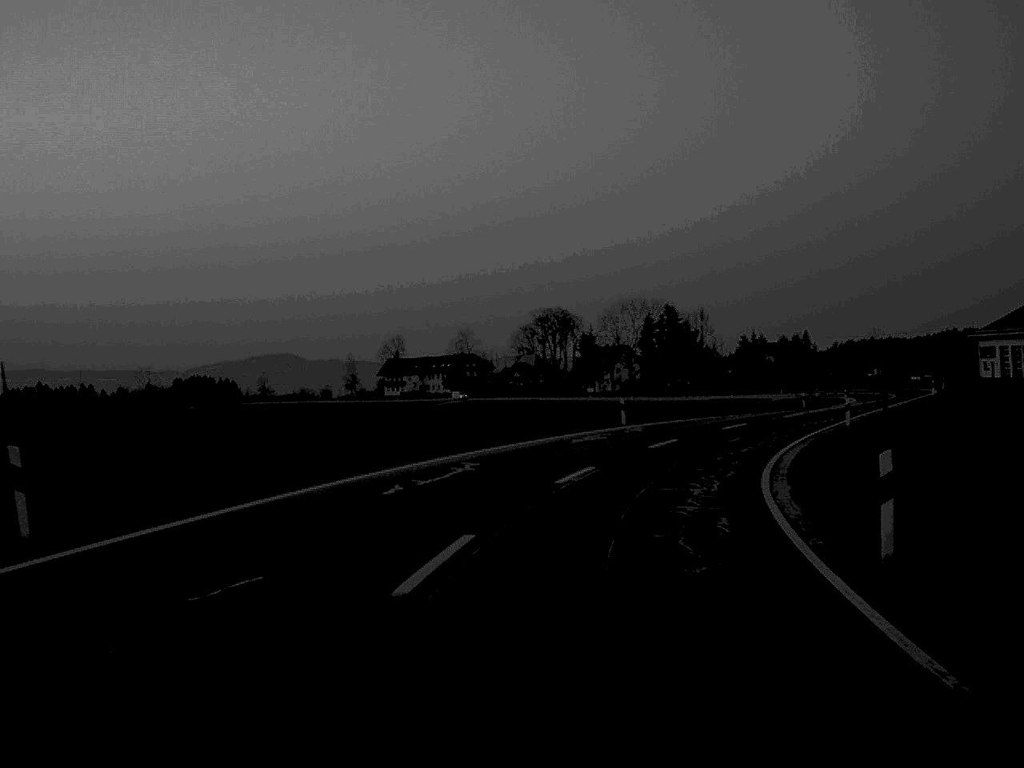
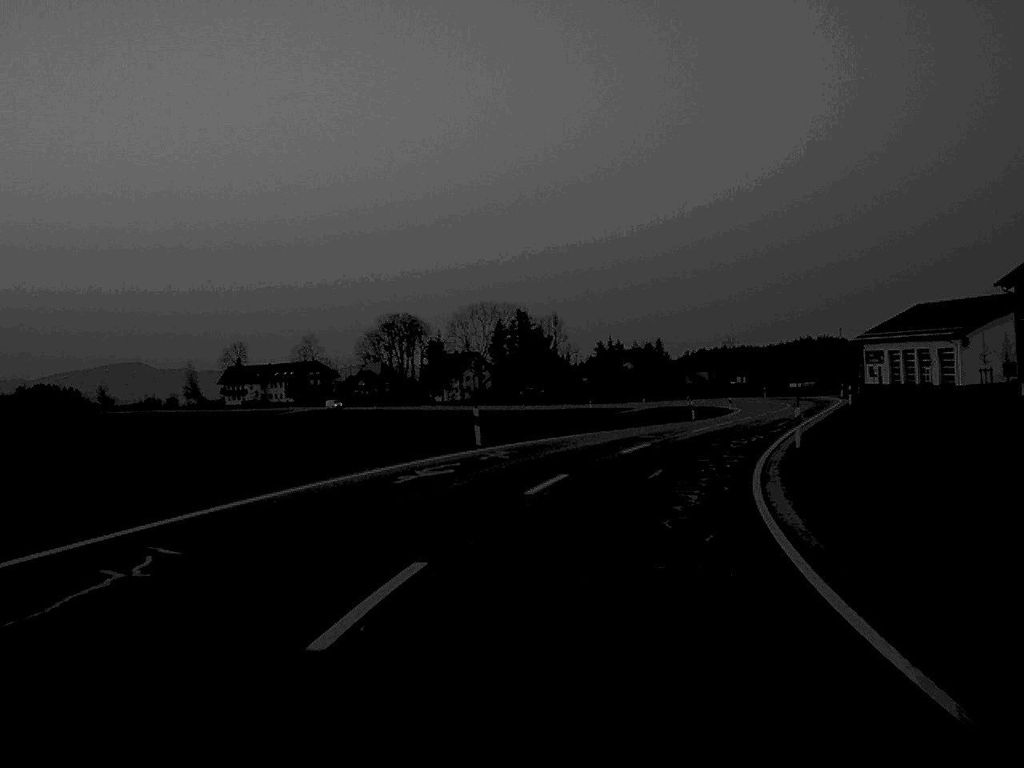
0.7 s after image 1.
(+0.8, +13.9) m; +7°
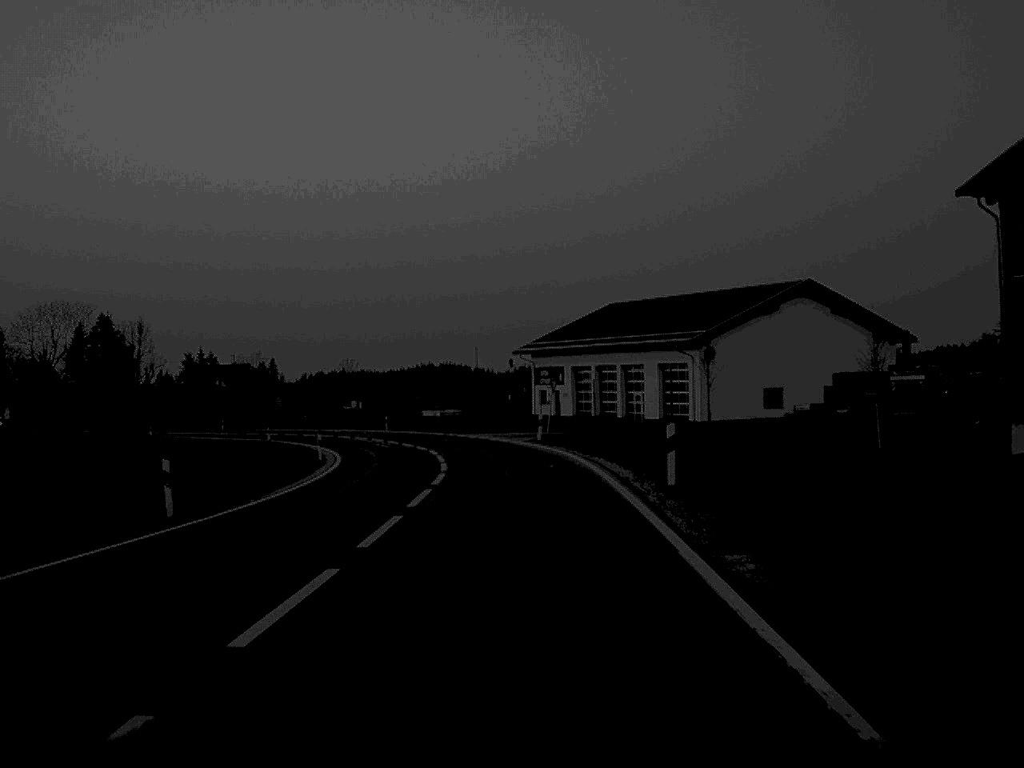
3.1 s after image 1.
(+8.1, +45.6) m; +17°
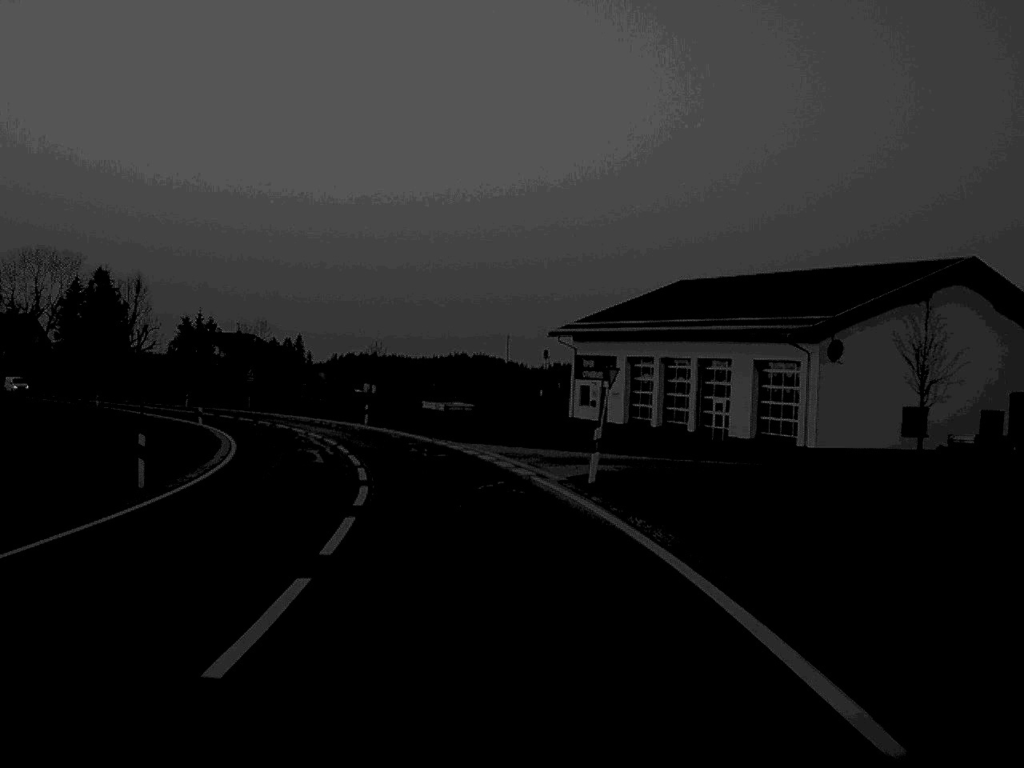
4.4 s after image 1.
(-0.1, +25.2) m; -2°
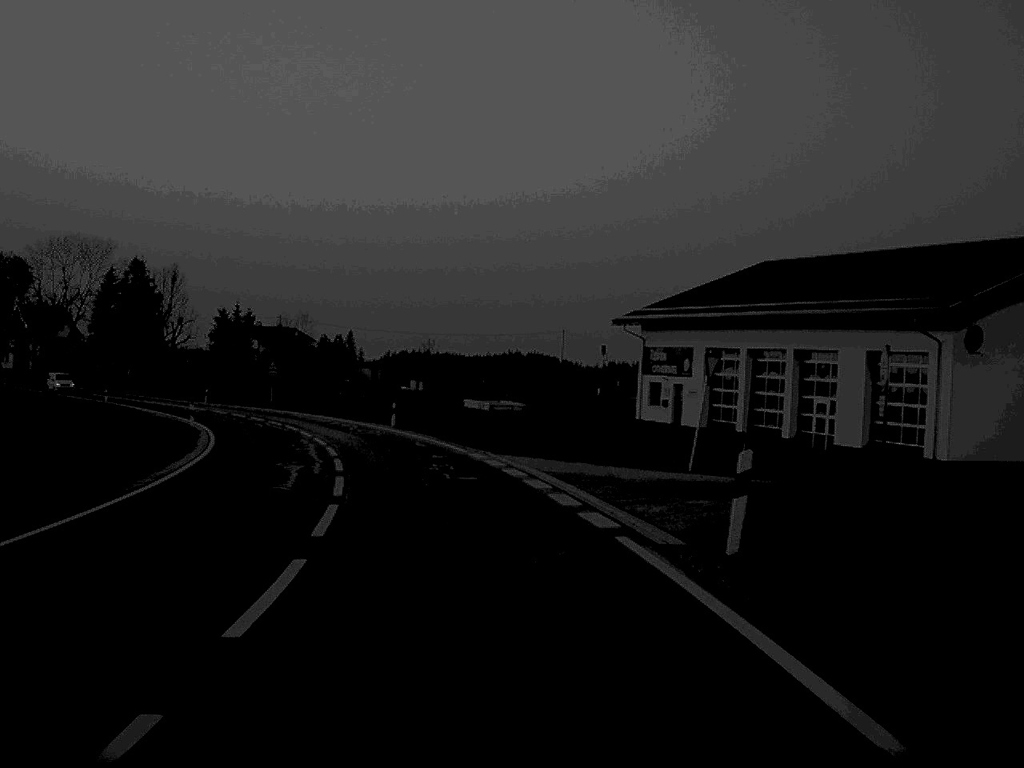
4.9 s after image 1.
(-0.2, +11.2) m; -2°
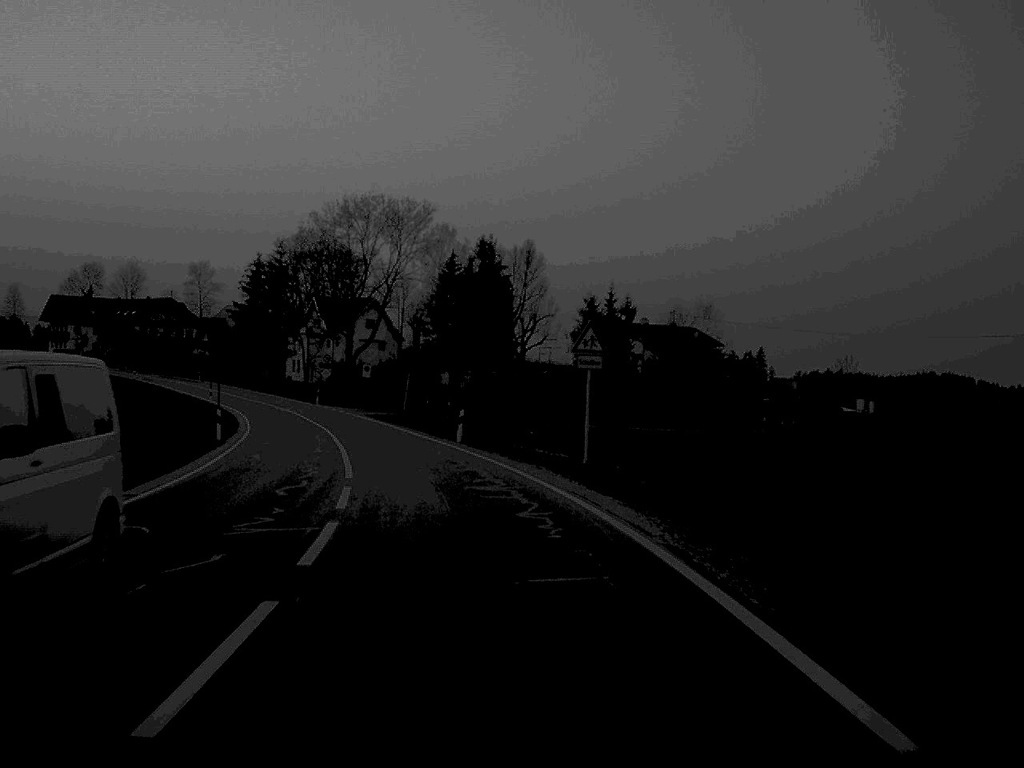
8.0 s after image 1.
(-8.9, +56.5) m; -18°
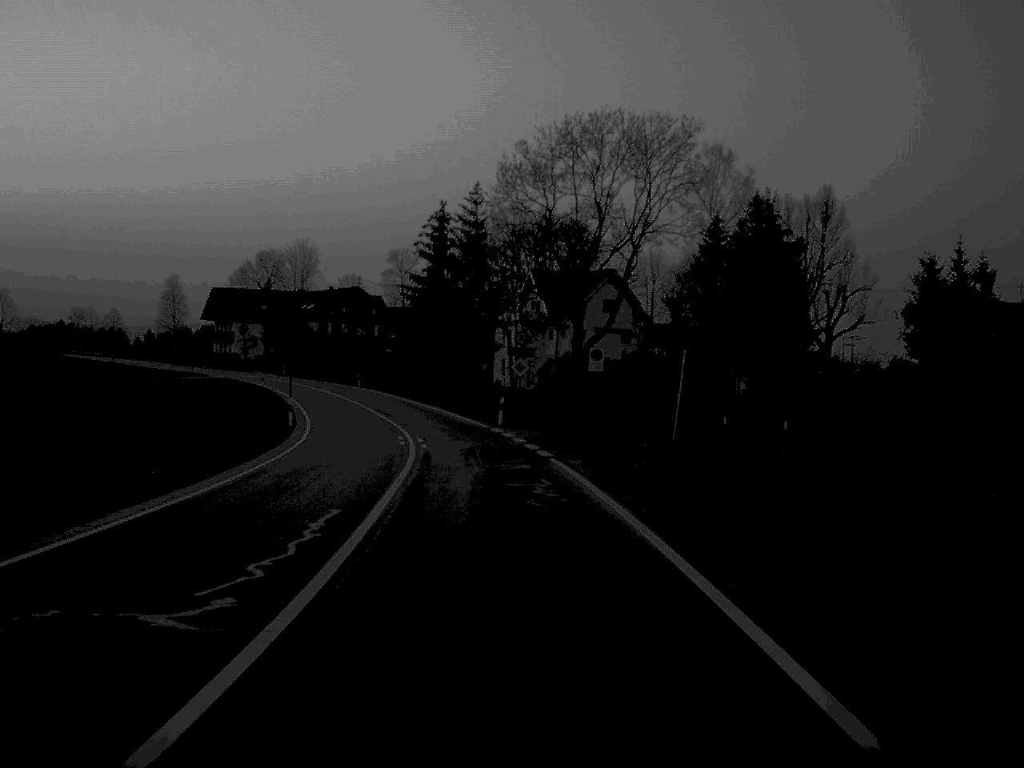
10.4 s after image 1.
(-4.7, +44.7) m; -11°
